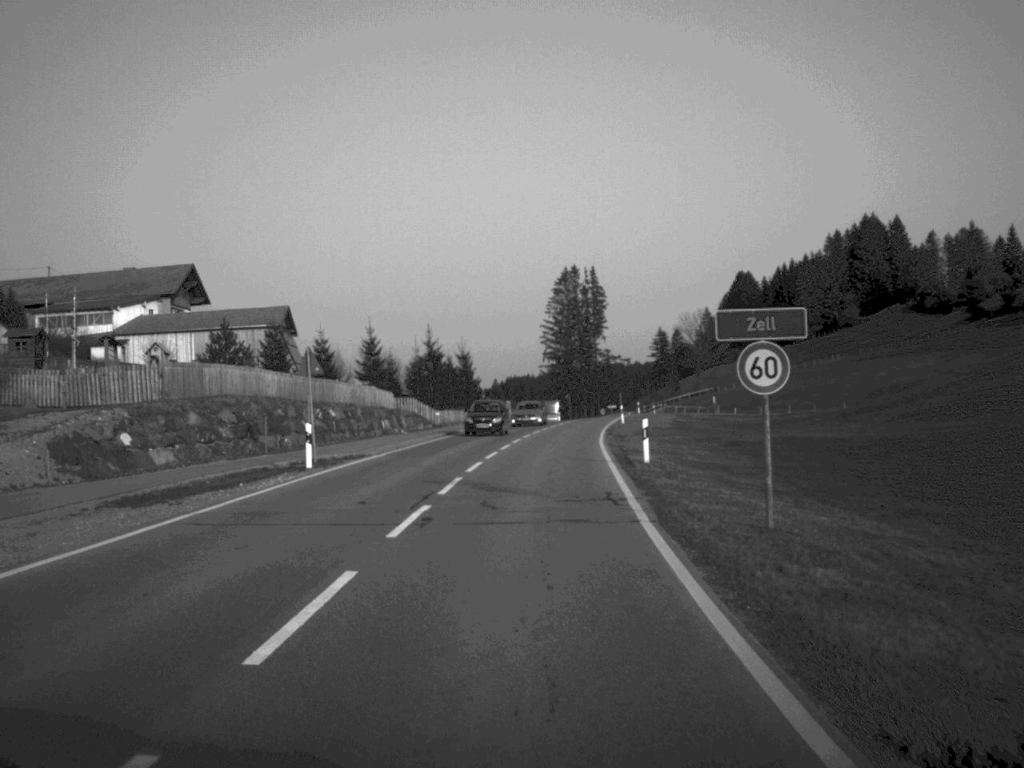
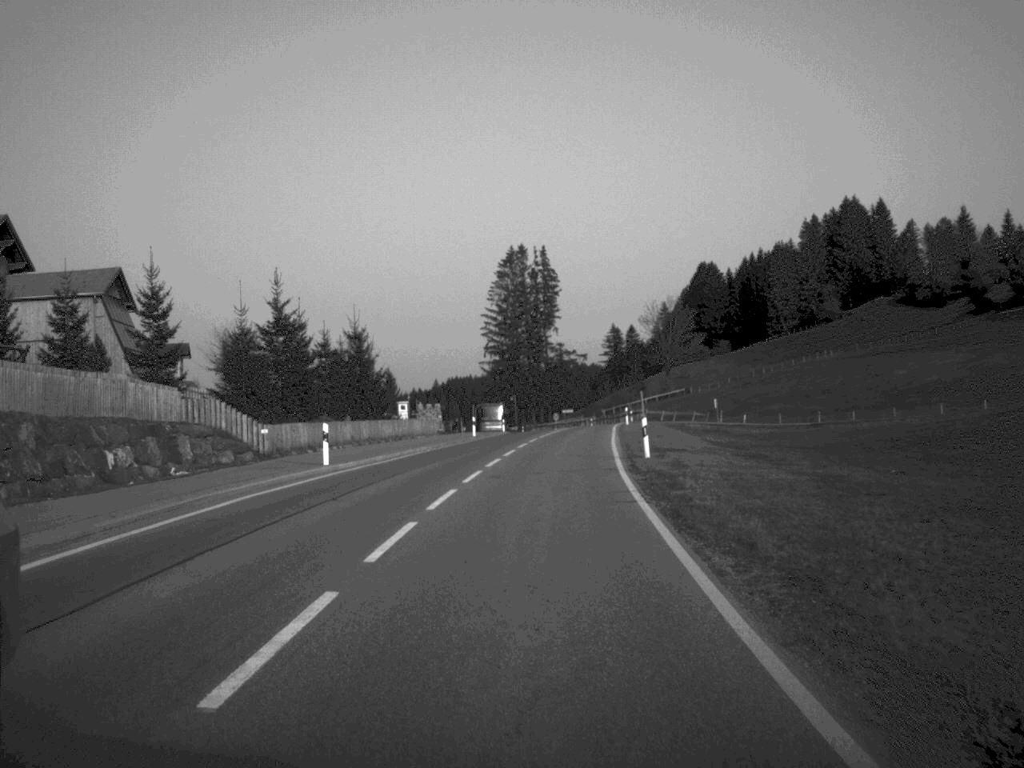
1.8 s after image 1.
(+0.8, +37.8) m; +3°
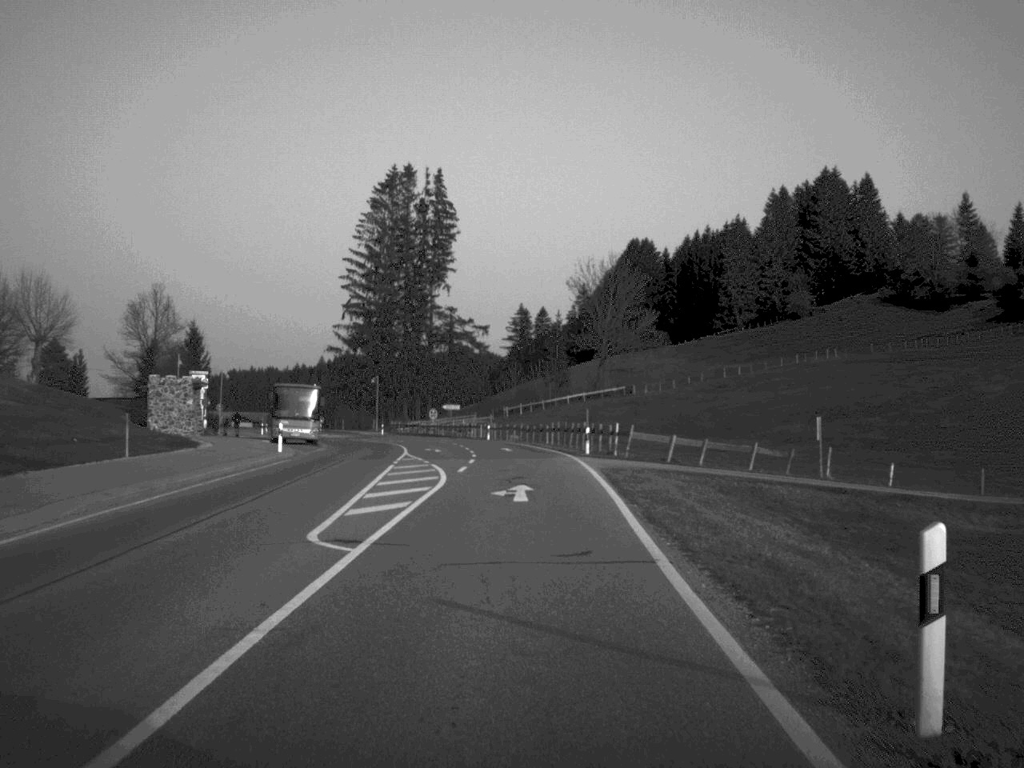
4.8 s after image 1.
(+3.1, +63.8) m; +5°
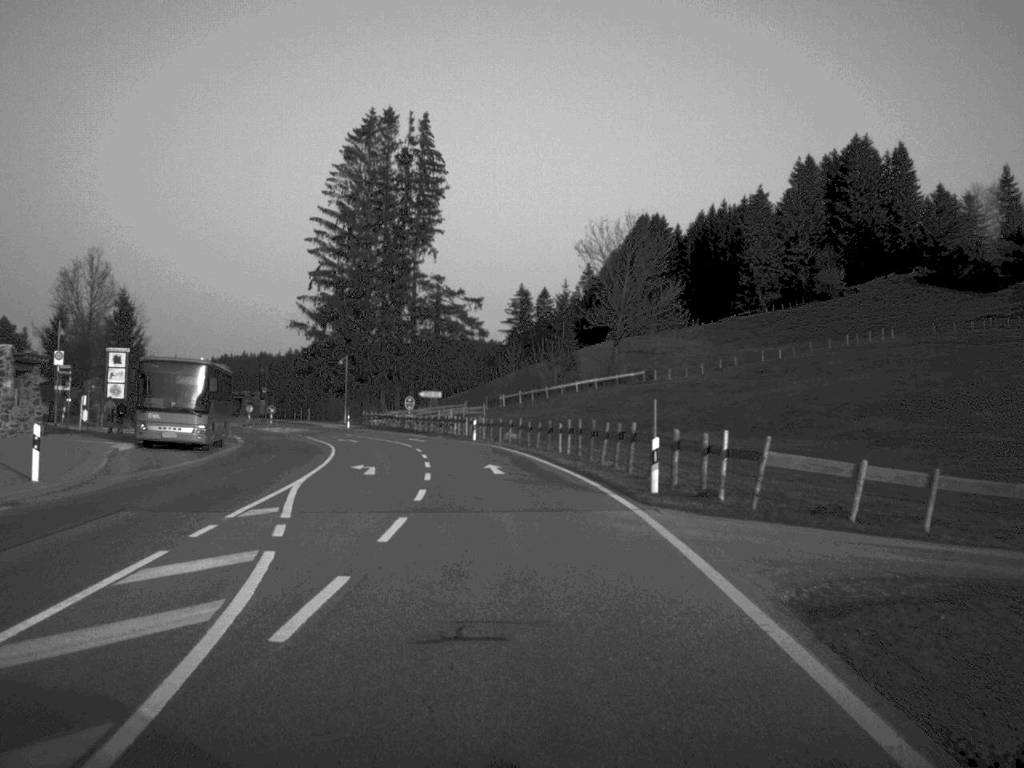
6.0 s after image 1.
(0.0, +23.5) m; 0°
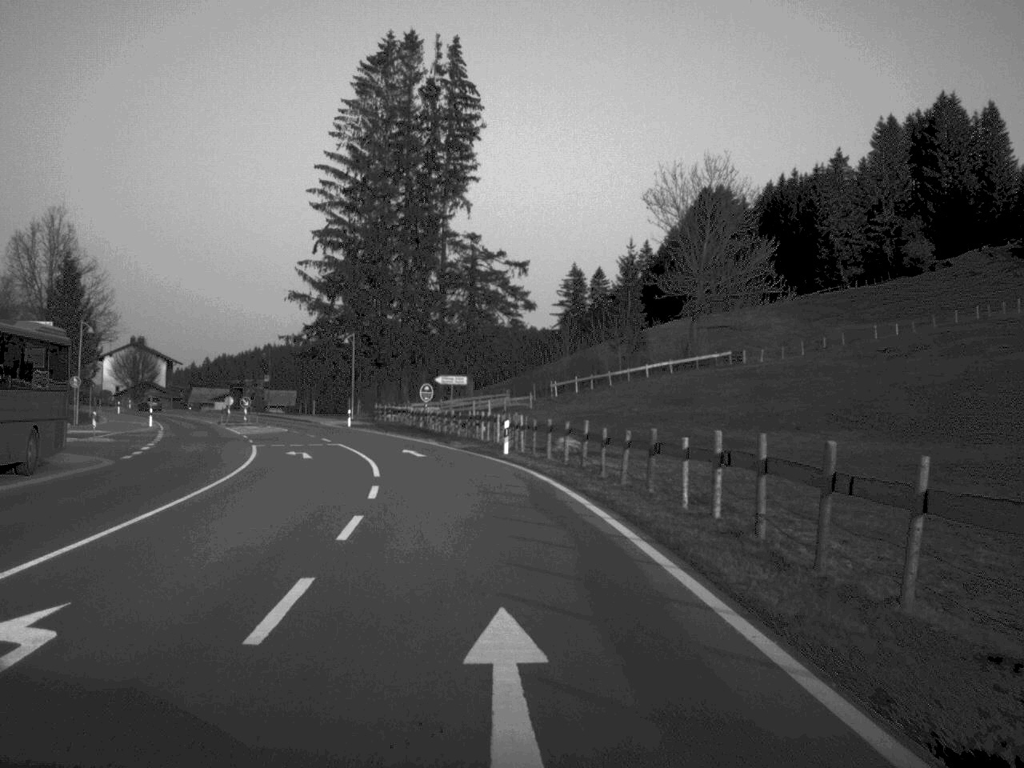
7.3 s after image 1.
(-0.3, +24.3) m; -2°
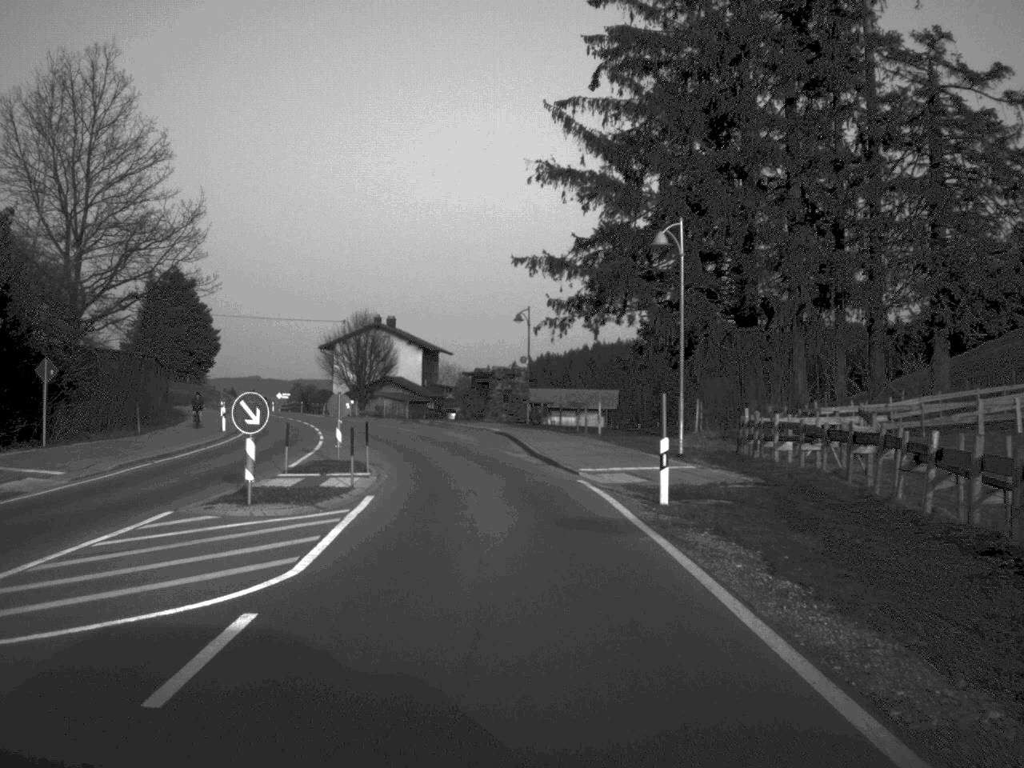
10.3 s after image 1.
(-6.8, +54.2) m; -15°
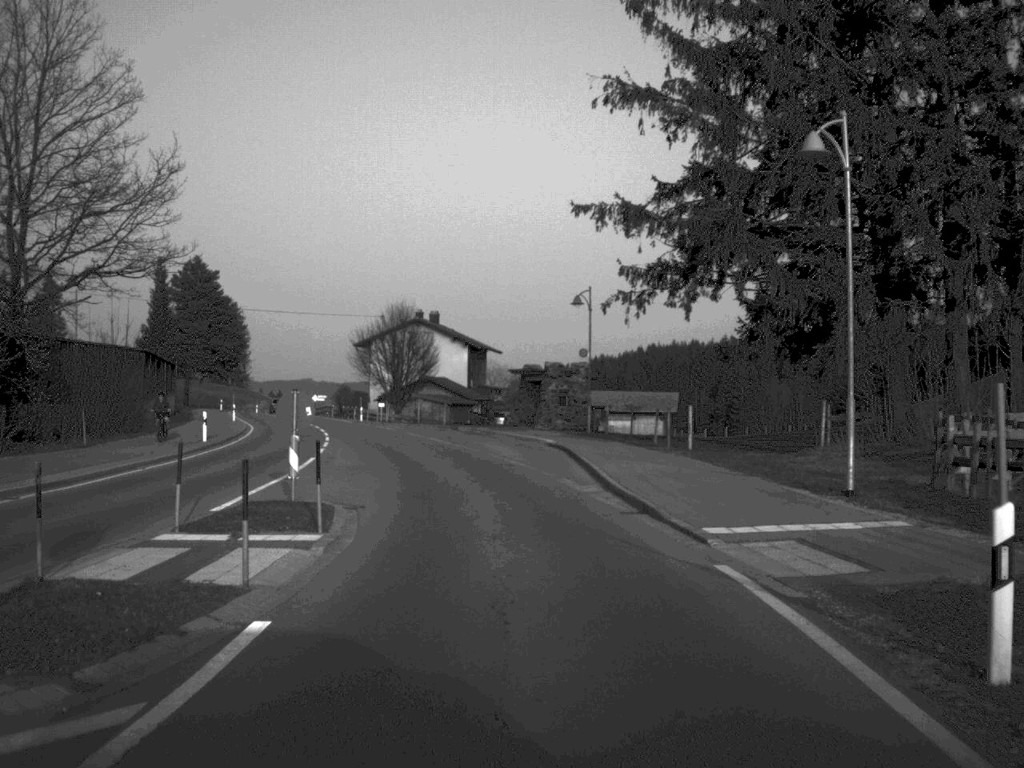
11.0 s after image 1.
(-0.3, +12.1) m; -2°
